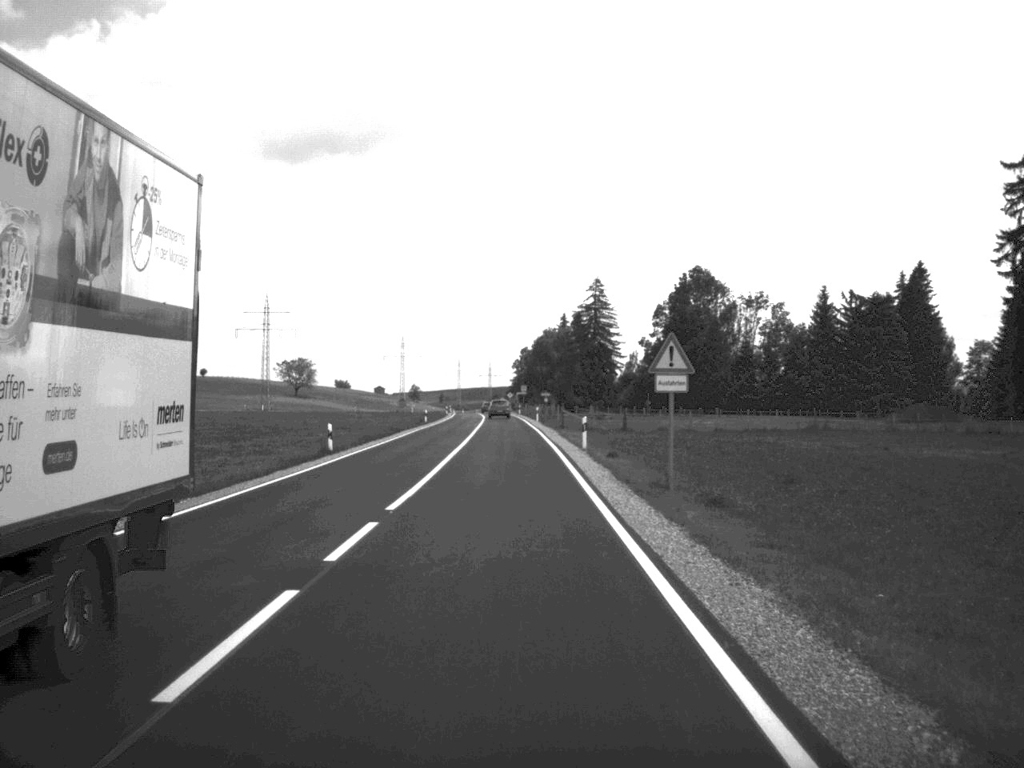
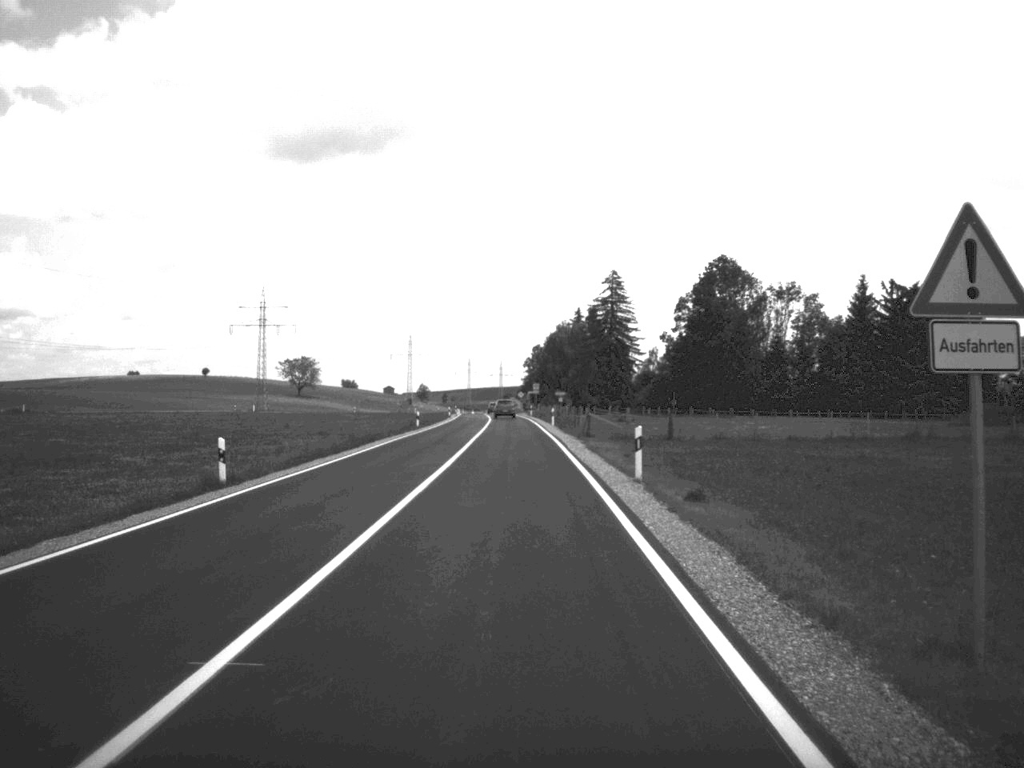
(-0.1, +15.5) m; -1°
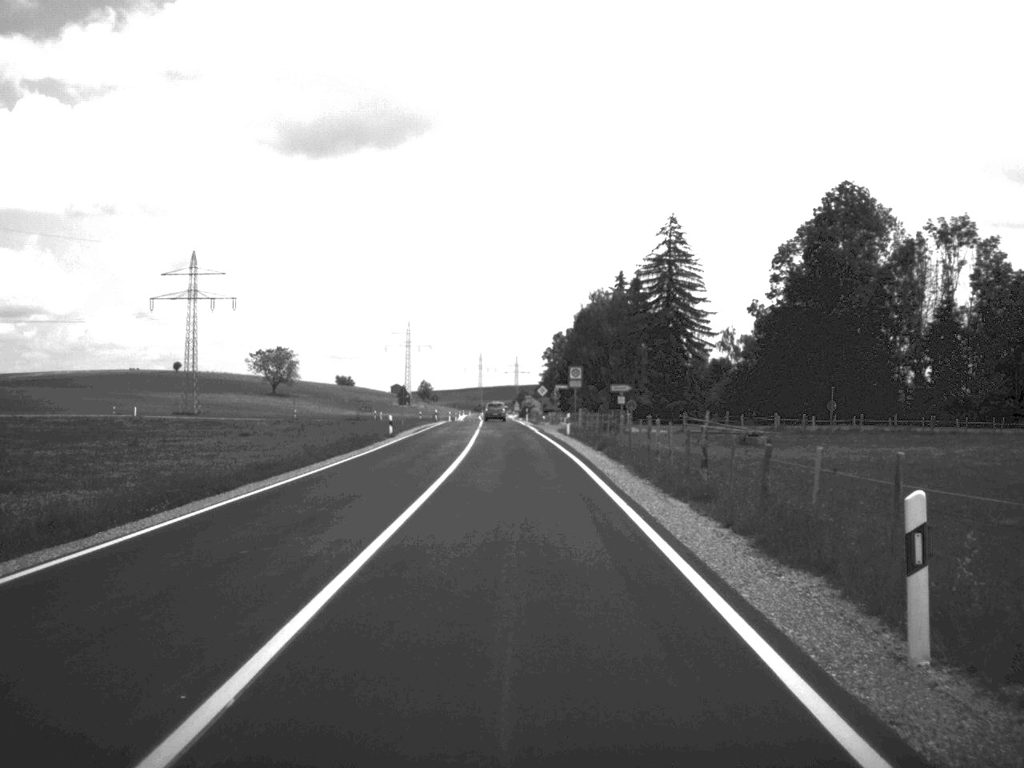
(-0.7, +66.2) m; -1°
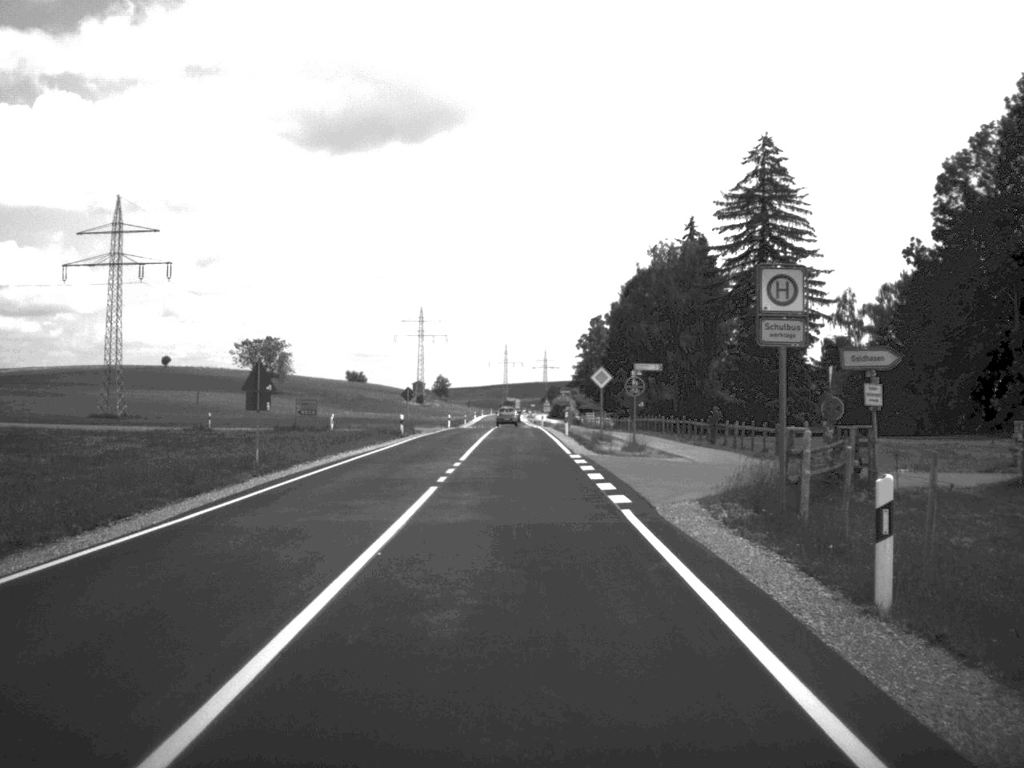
(-0.5, +47.7) m; -1°
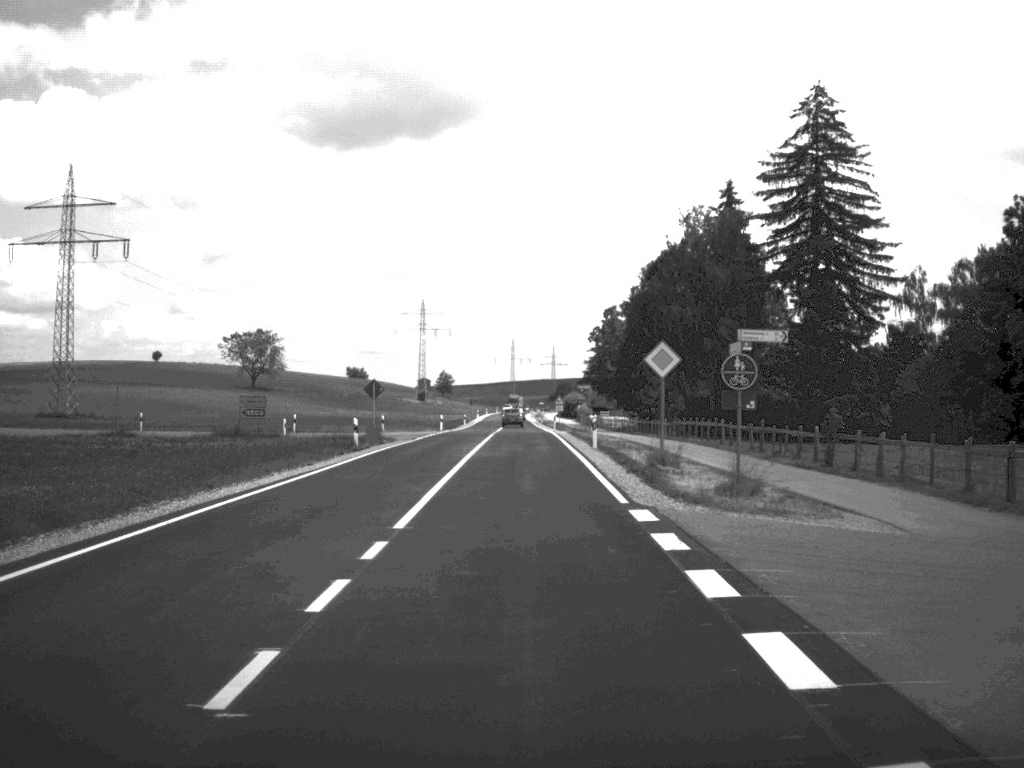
(-0.1, +18.2) m; 0°
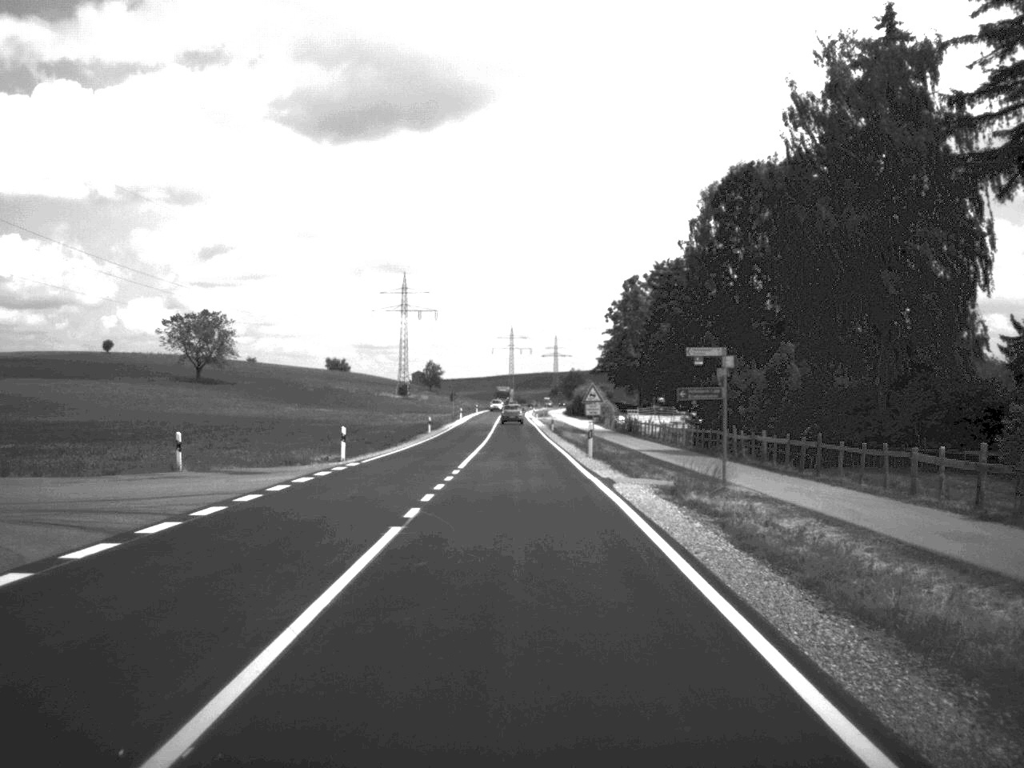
(-0.1, +46.5) m; 0°
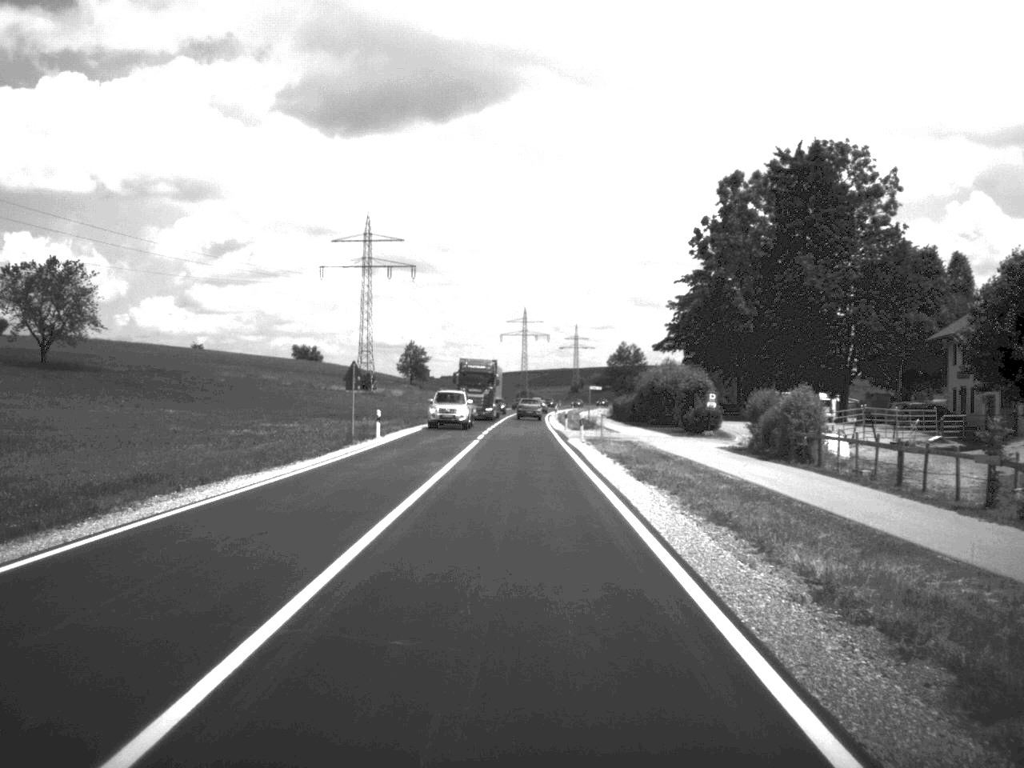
(-0.6, +80.4) m; -1°
